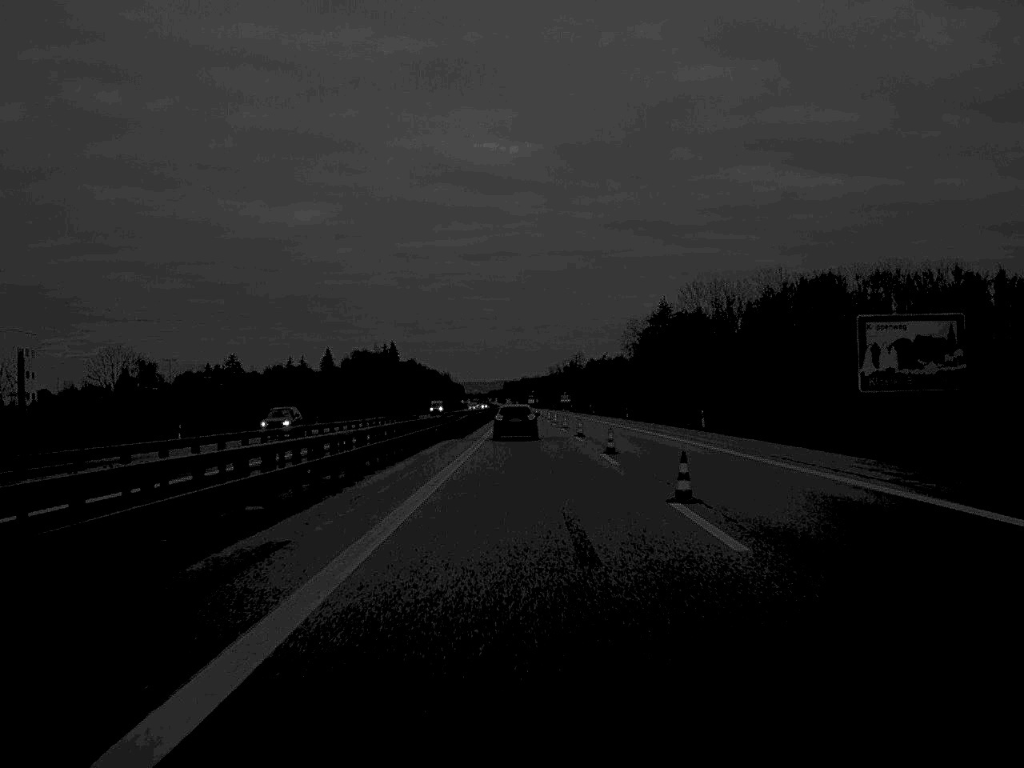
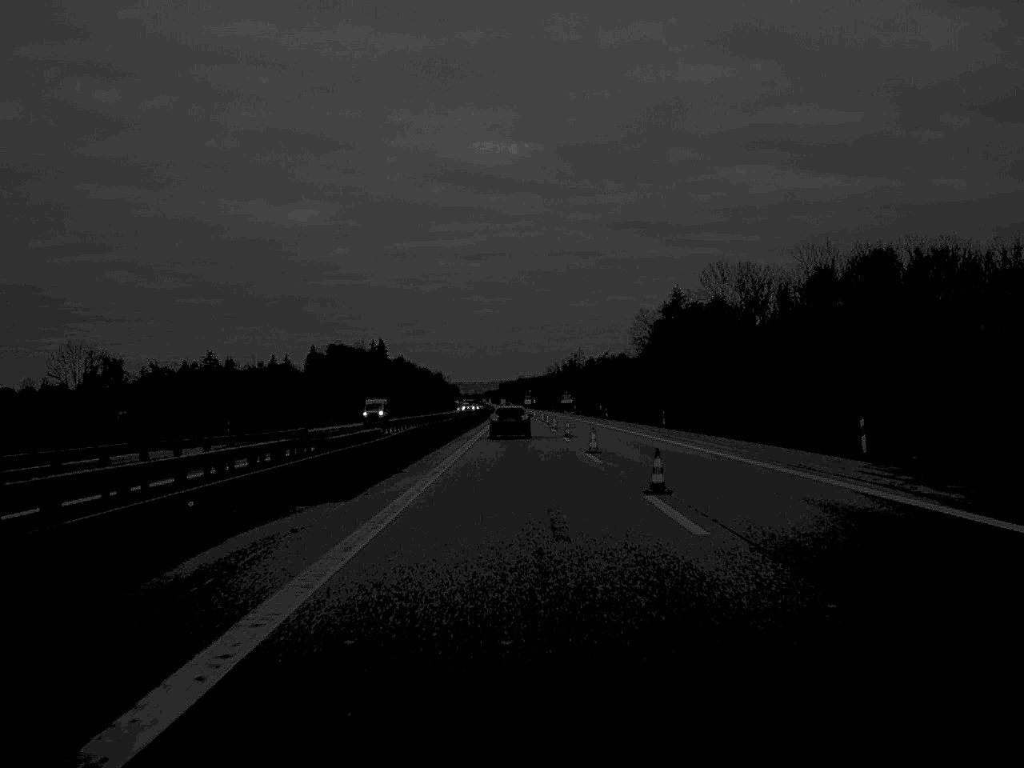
(0.0, +33.7) m; 0°
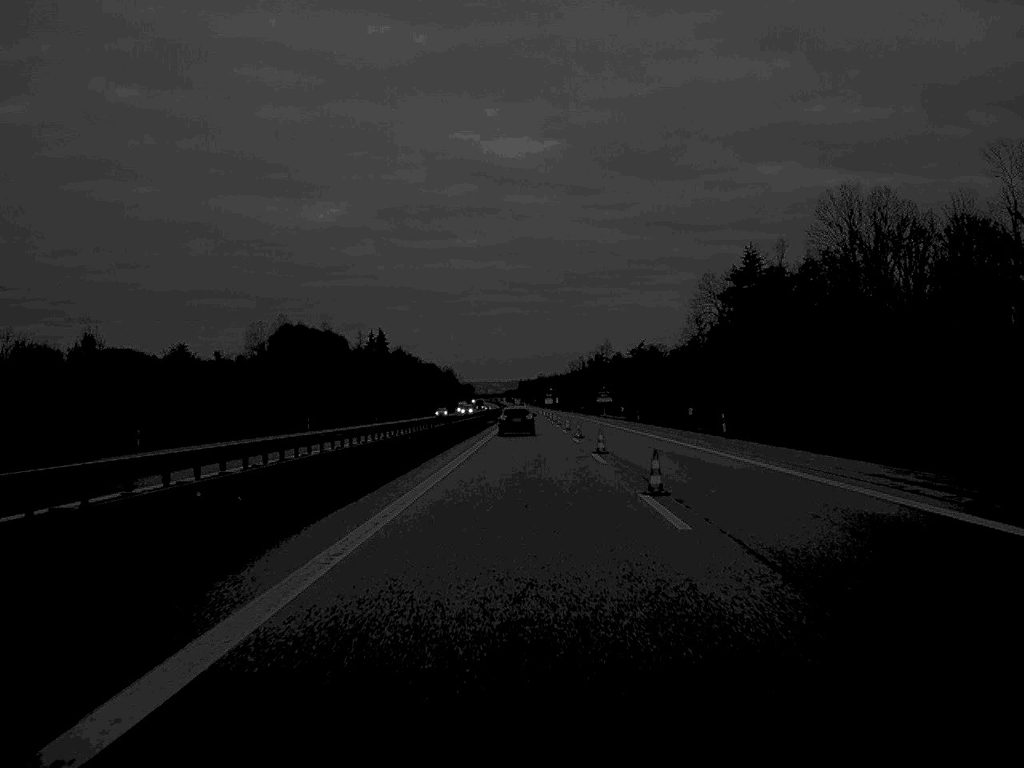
(-0.4, +71.5) m; -1°
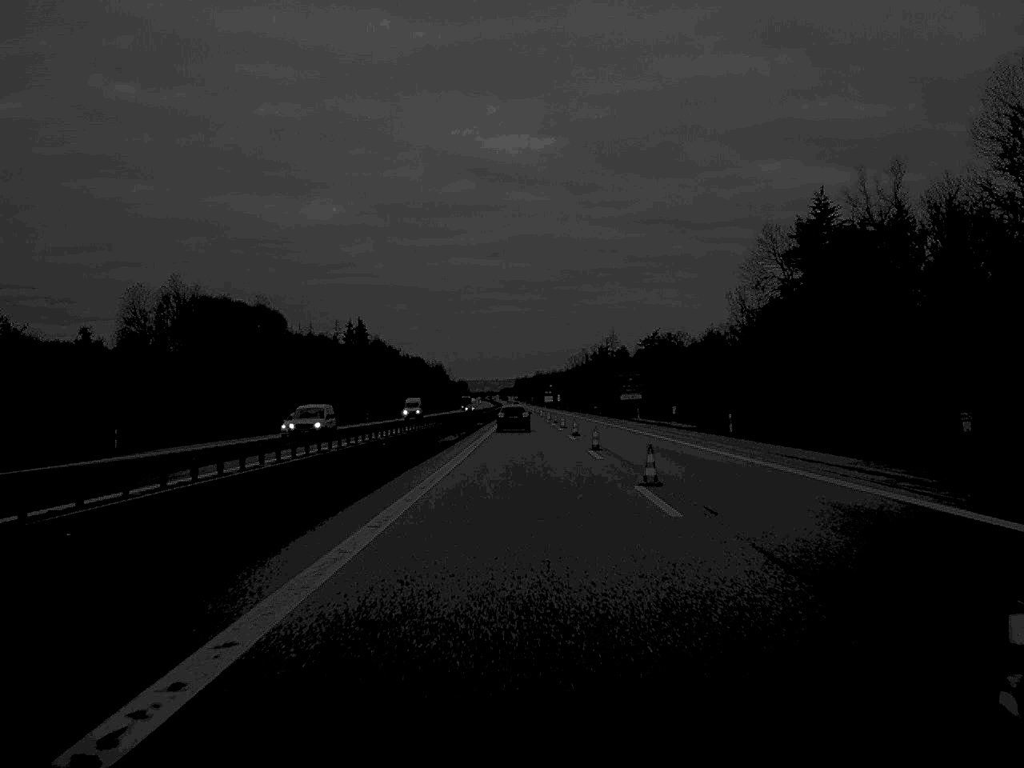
(+0.1, +52.1) m; 0°
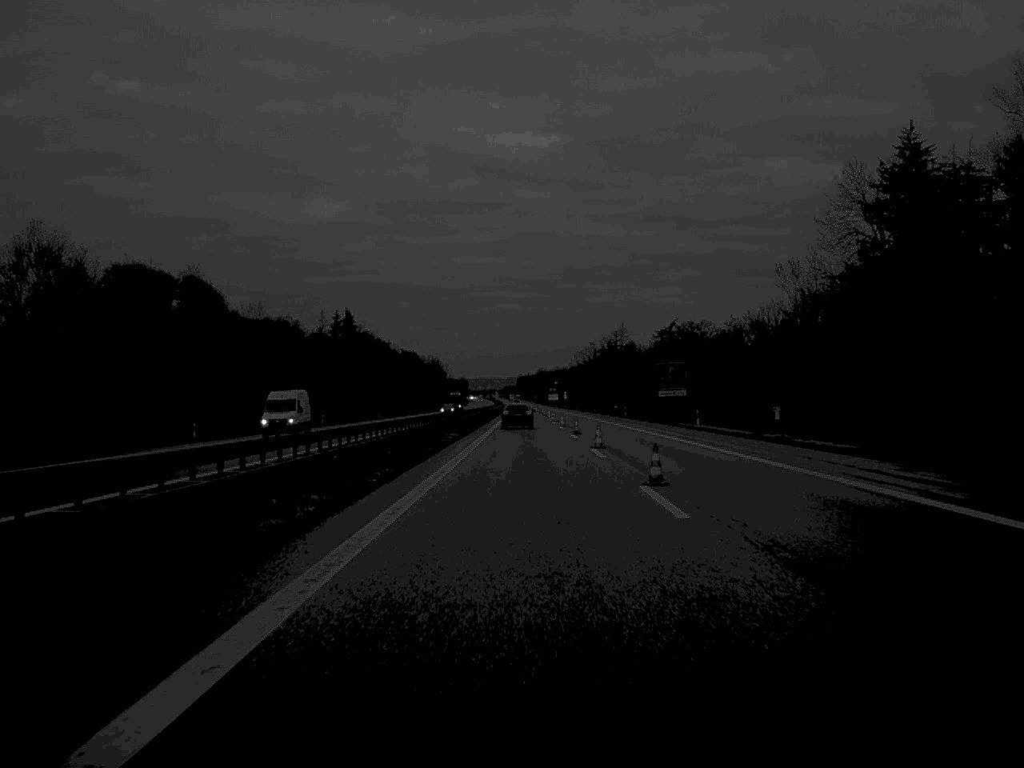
(0.0, +36.1) m; 0°
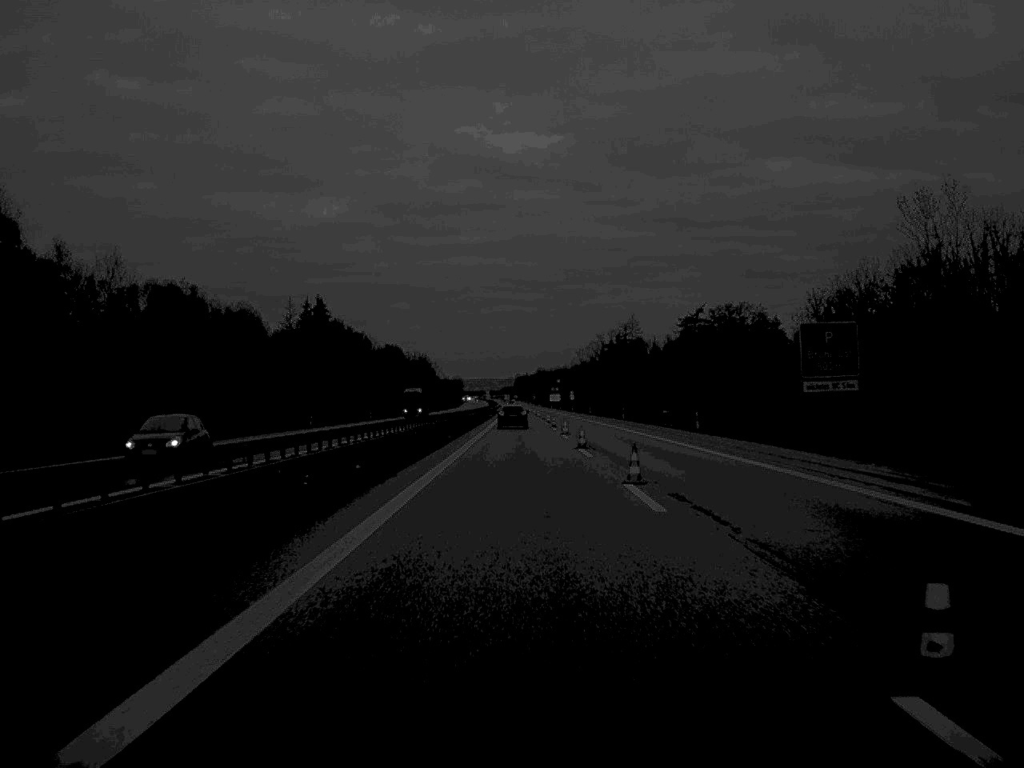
(+0.1, +52.2) m; 0°
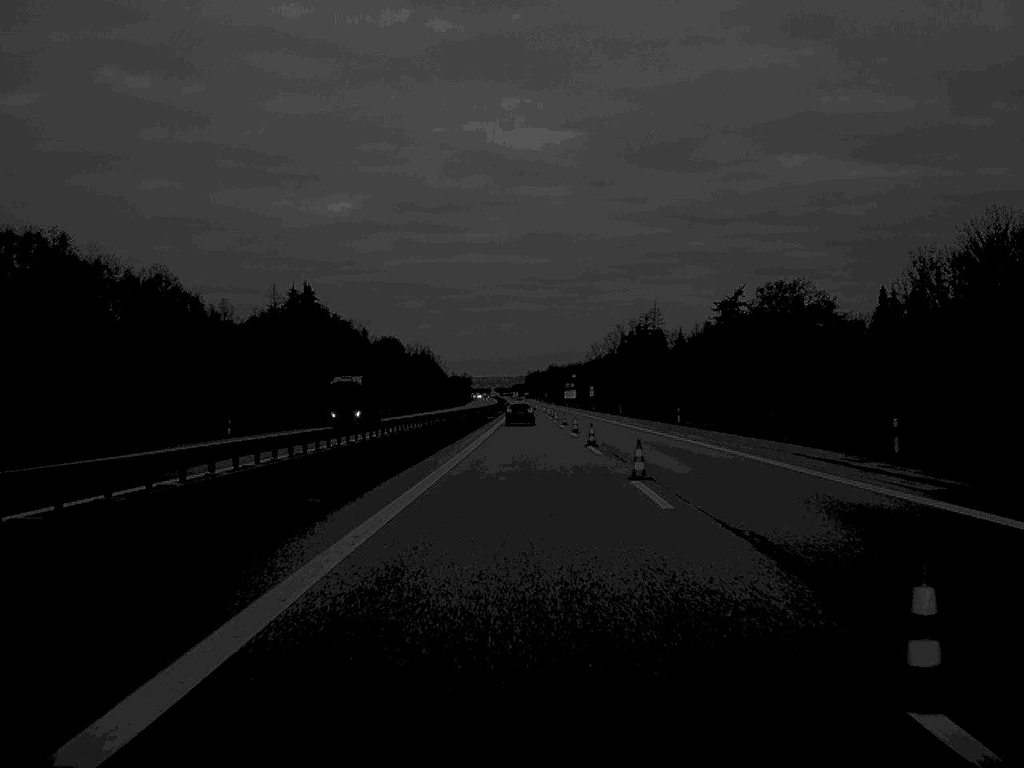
(-0.1, +36.1) m; -1°
